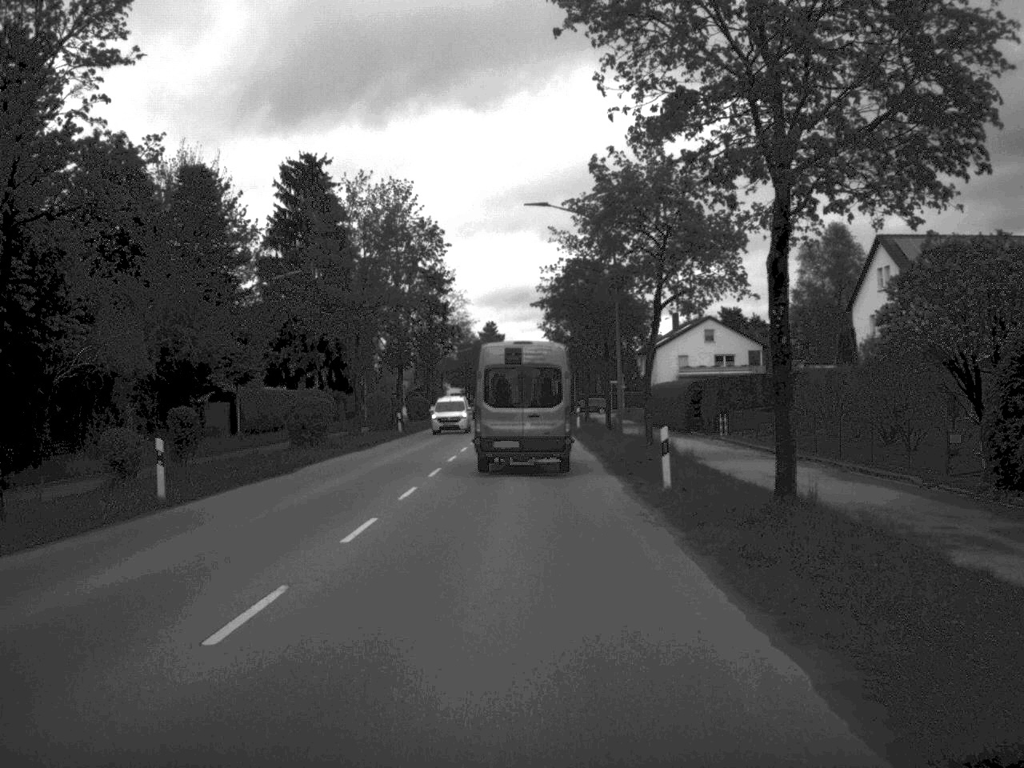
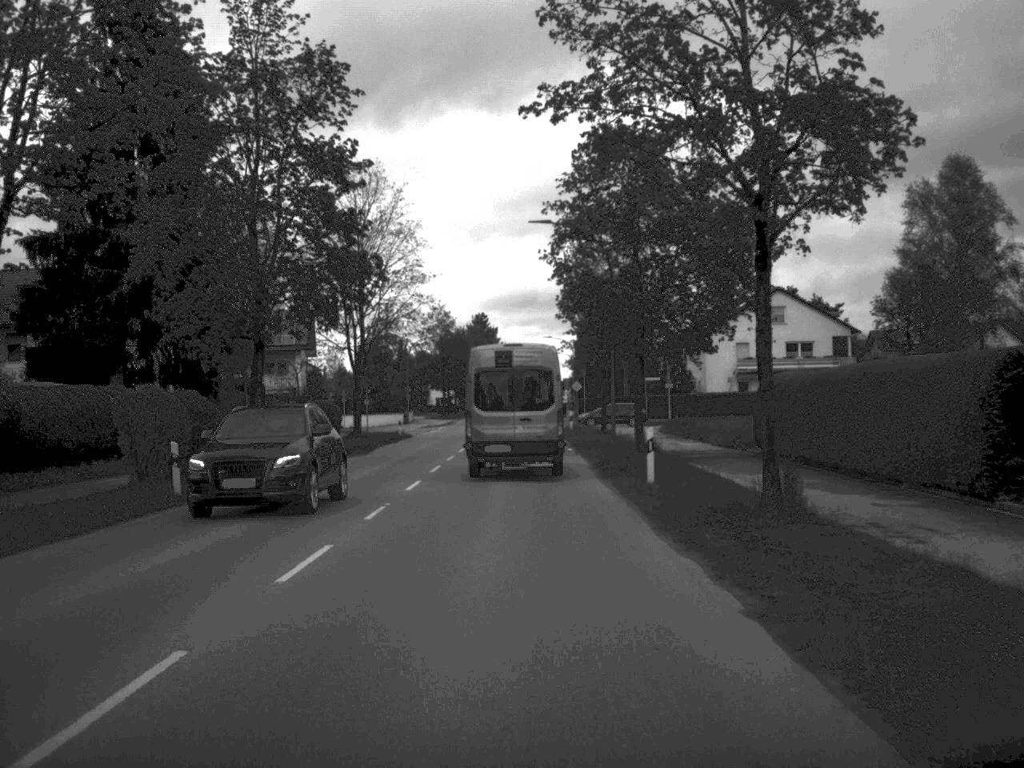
(+0.1, +38.8) m; 0°
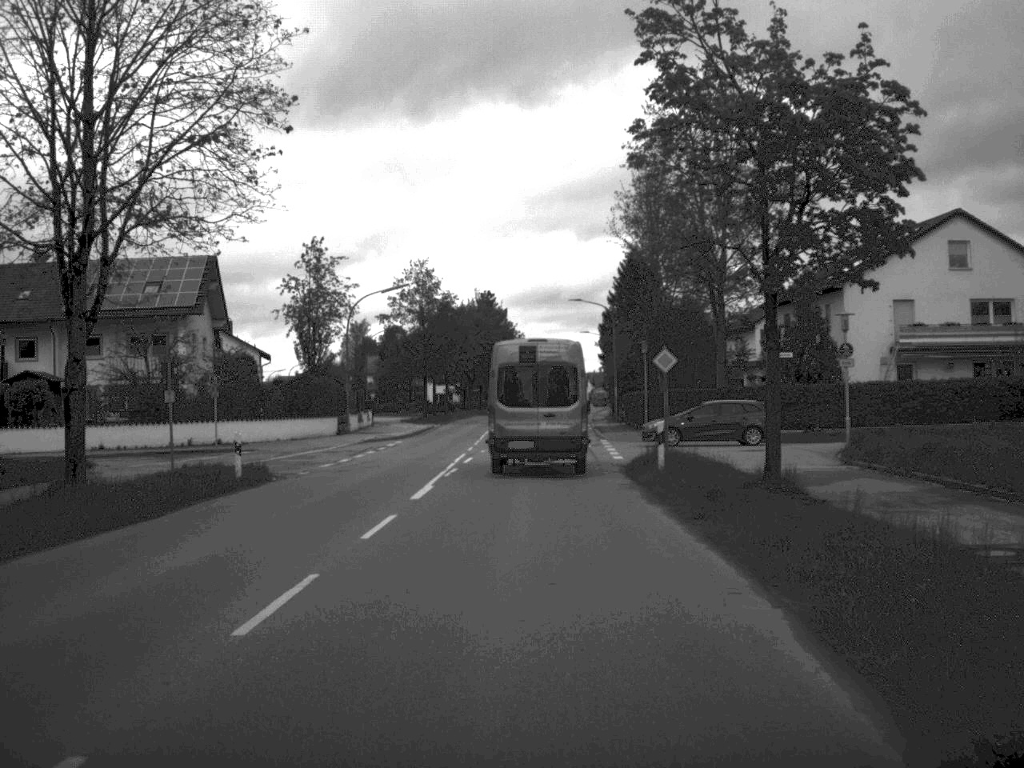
(-0.3, +38.5) m; -1°
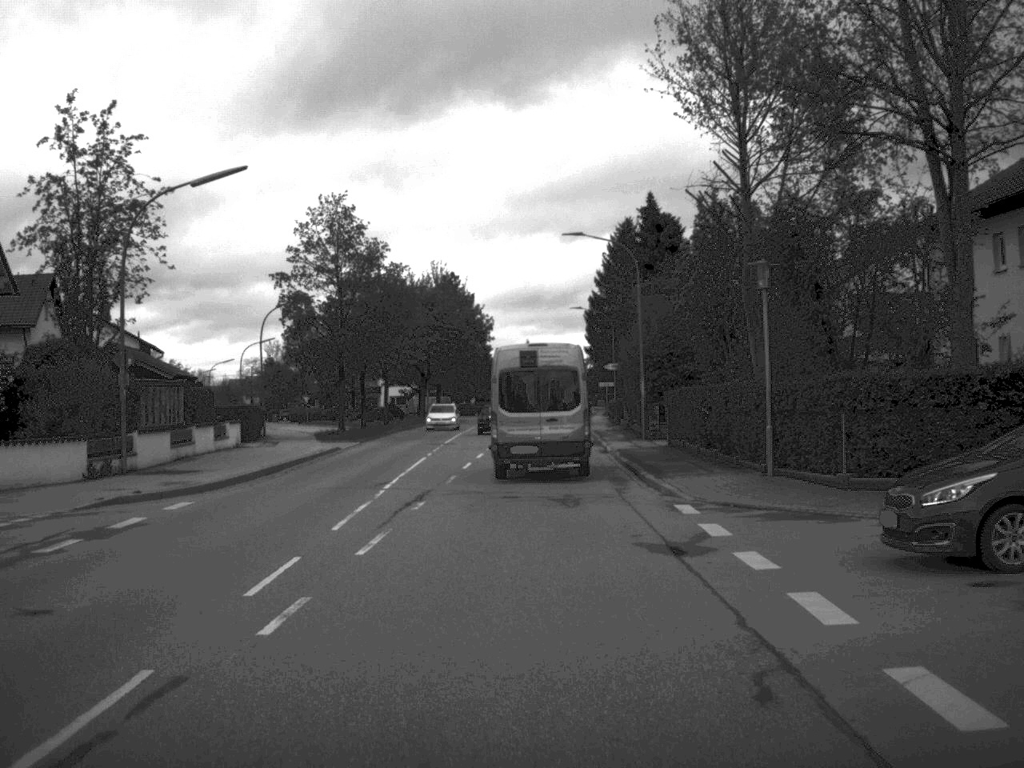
(+0.2, +30.2) m; +1°
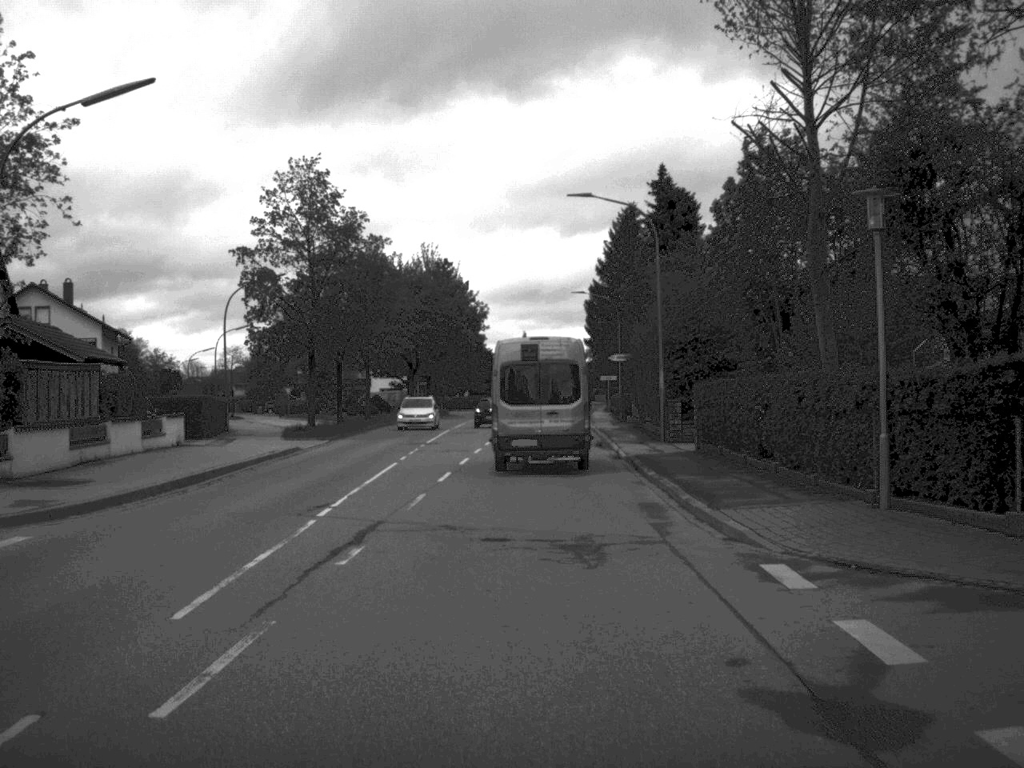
(0.0, +7.3) m; 0°
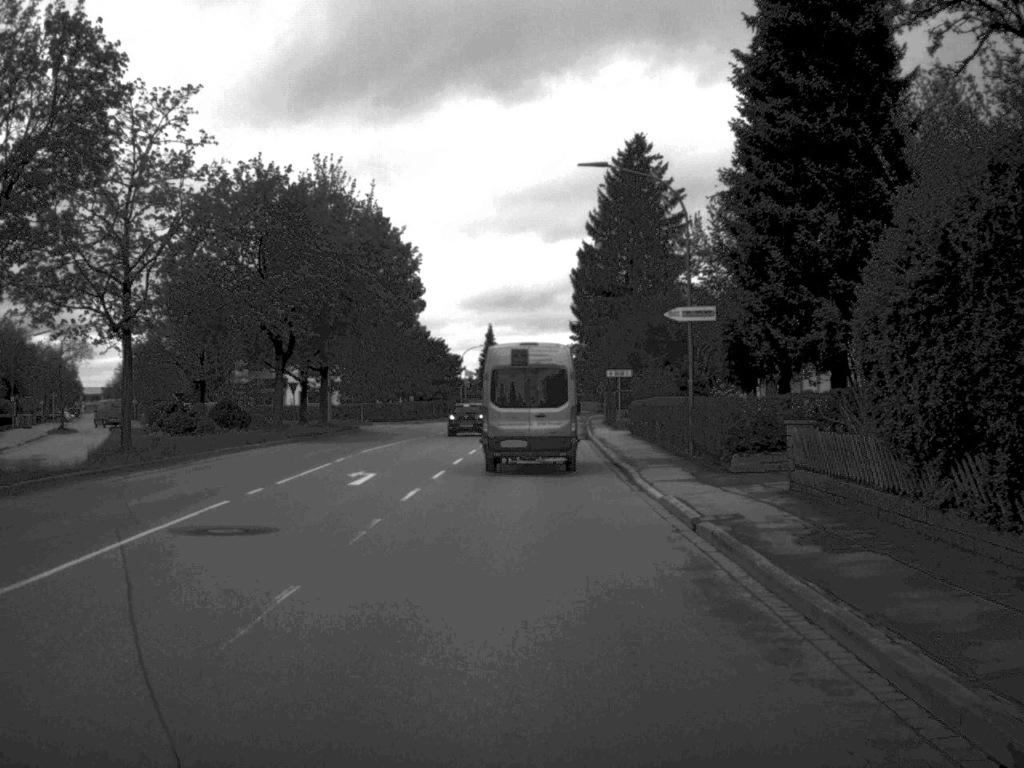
(+0.4, +39.8) m; +1°
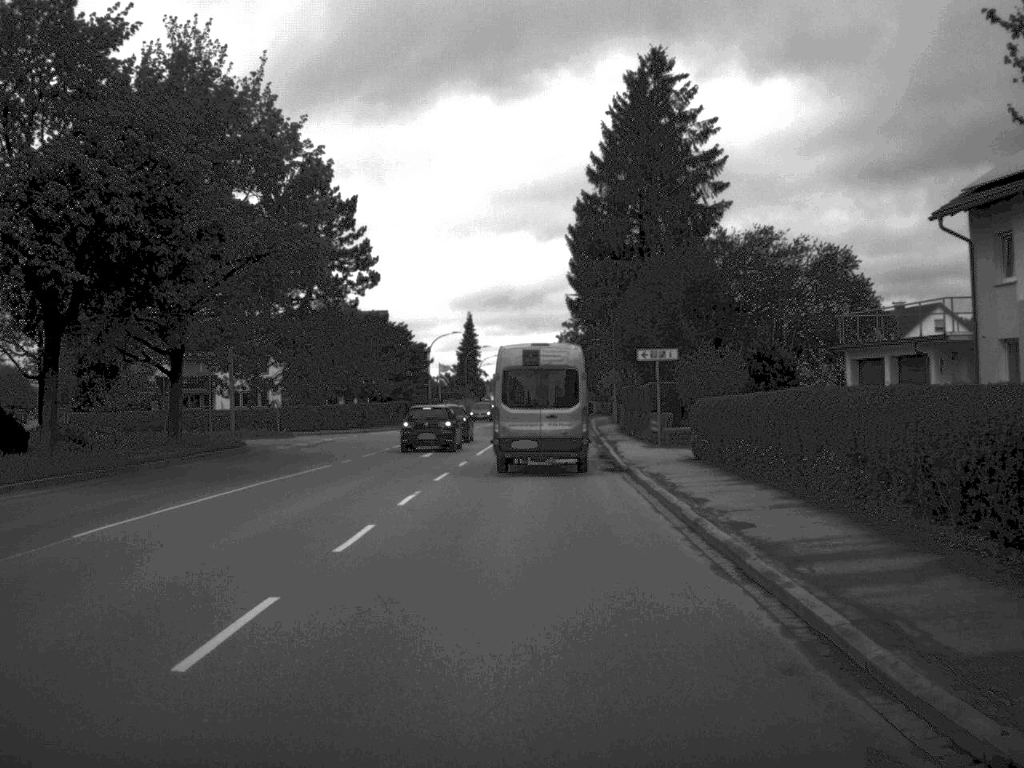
(+0.1, +24.2) m; +1°
